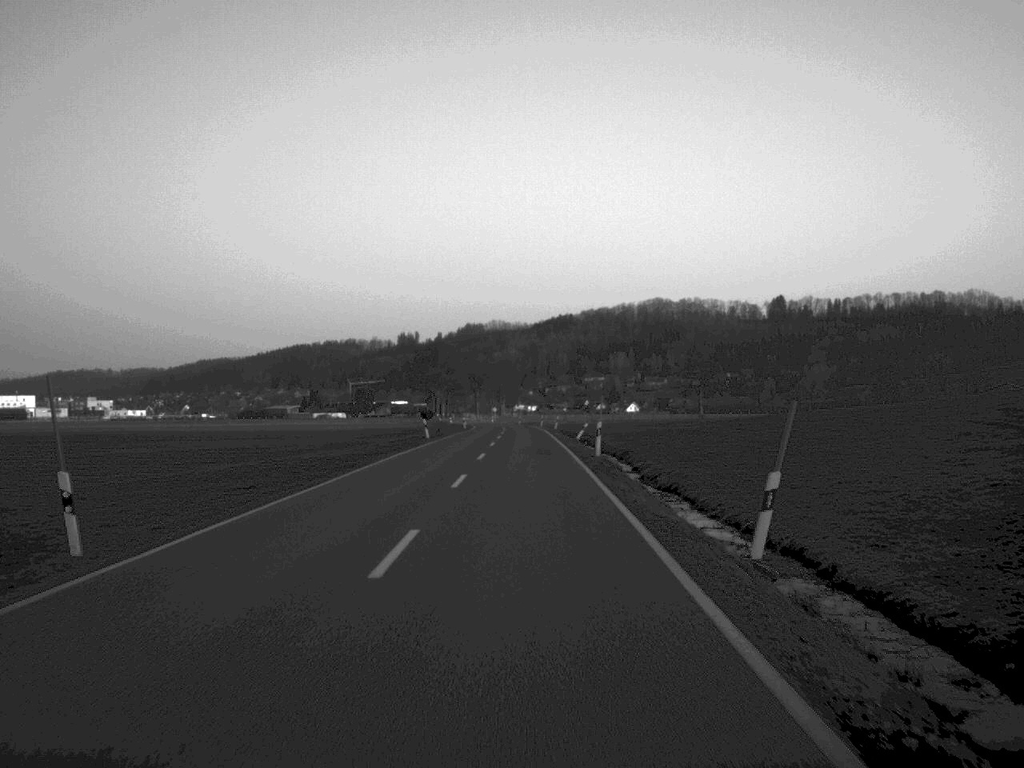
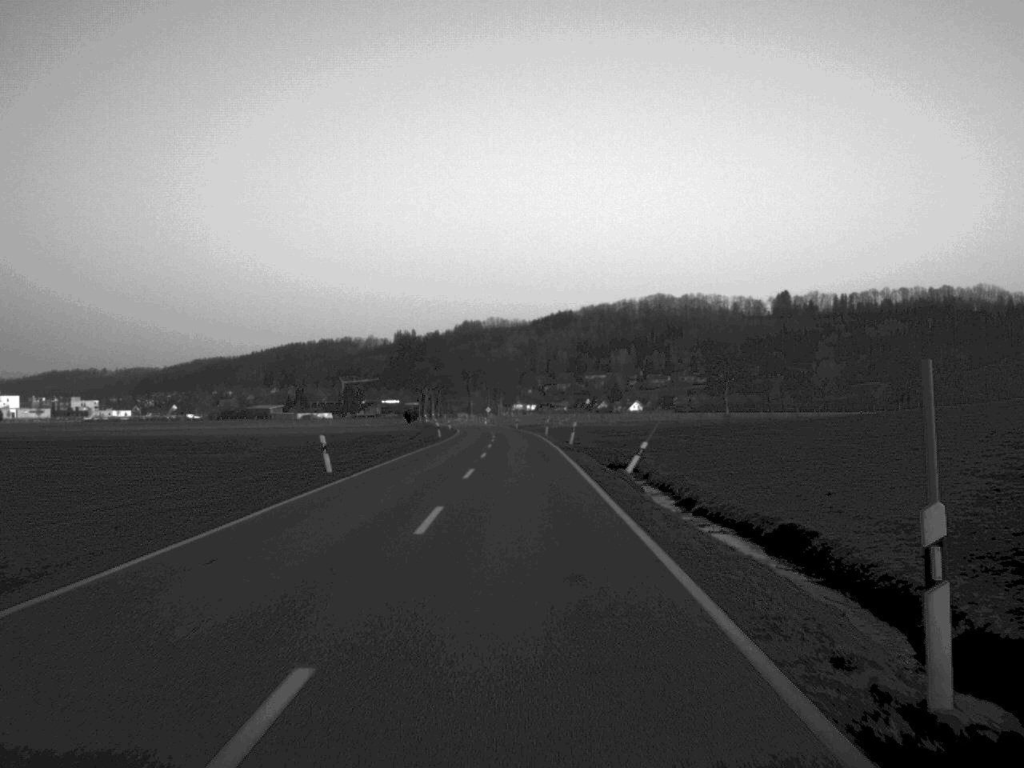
(0.0, +32.1) m; 0°
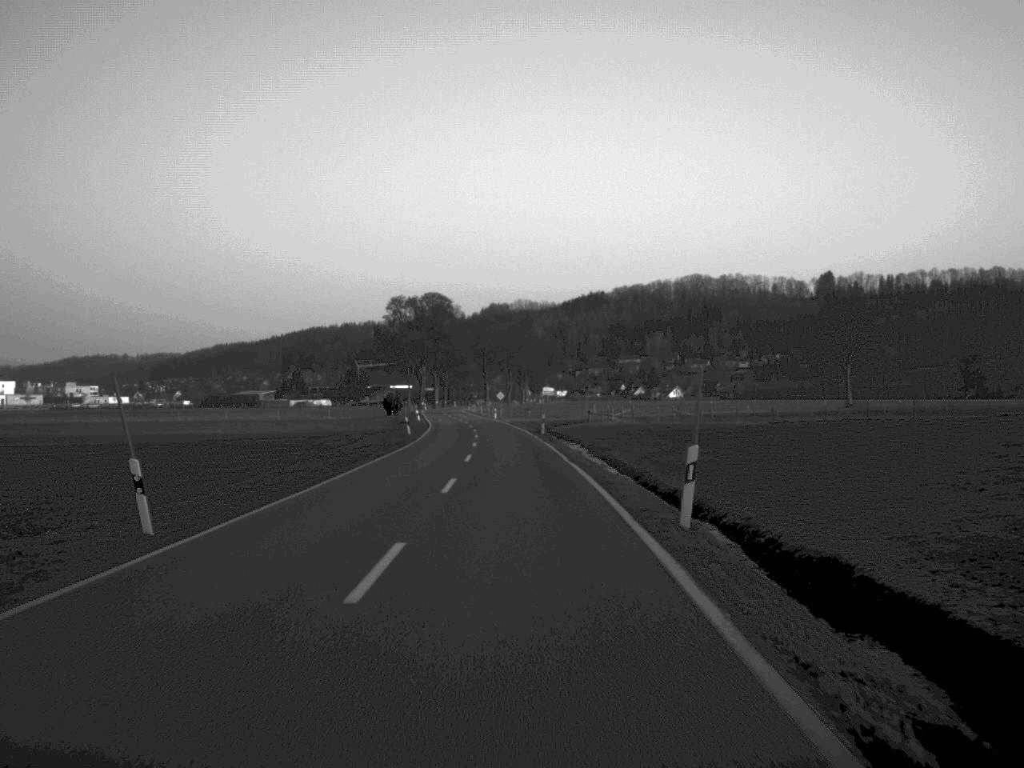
(-0.3, +65.8) m; -1°
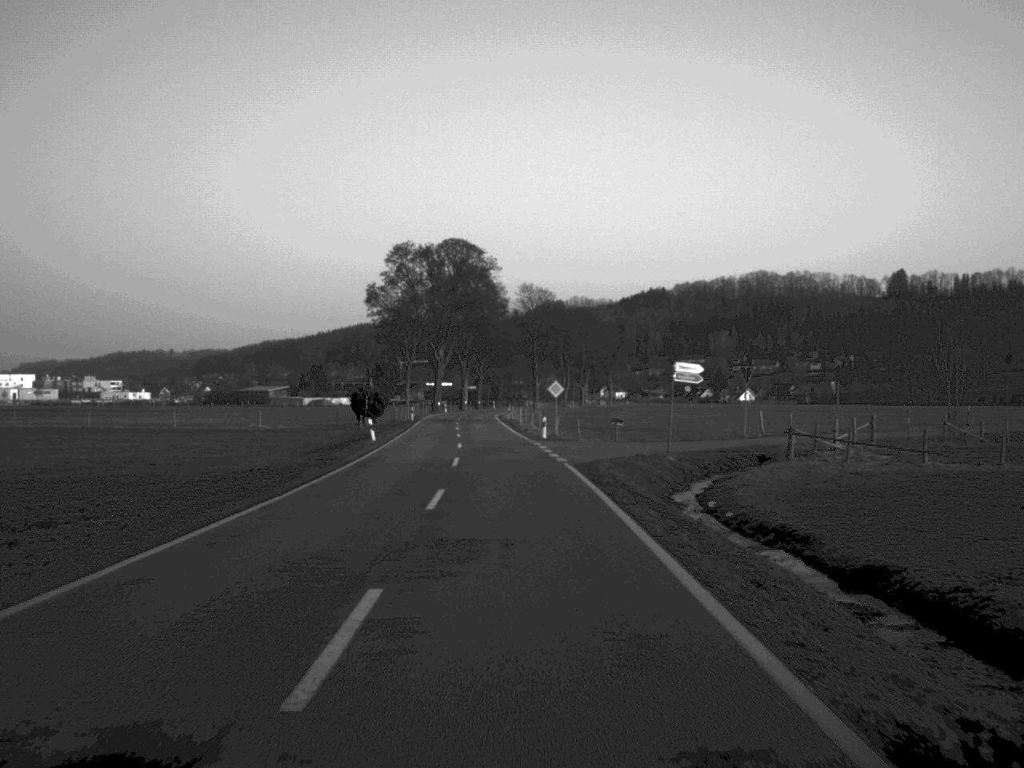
(-1.3, +63.9) m; -2°
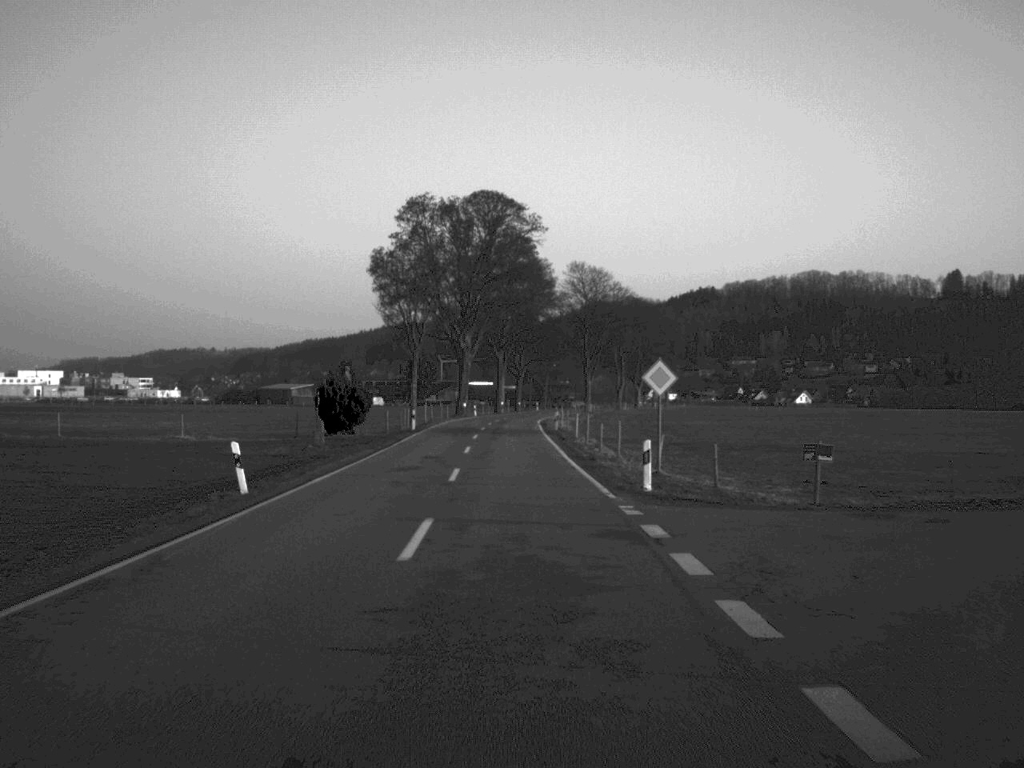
(-0.5, +30.2) m; -2°
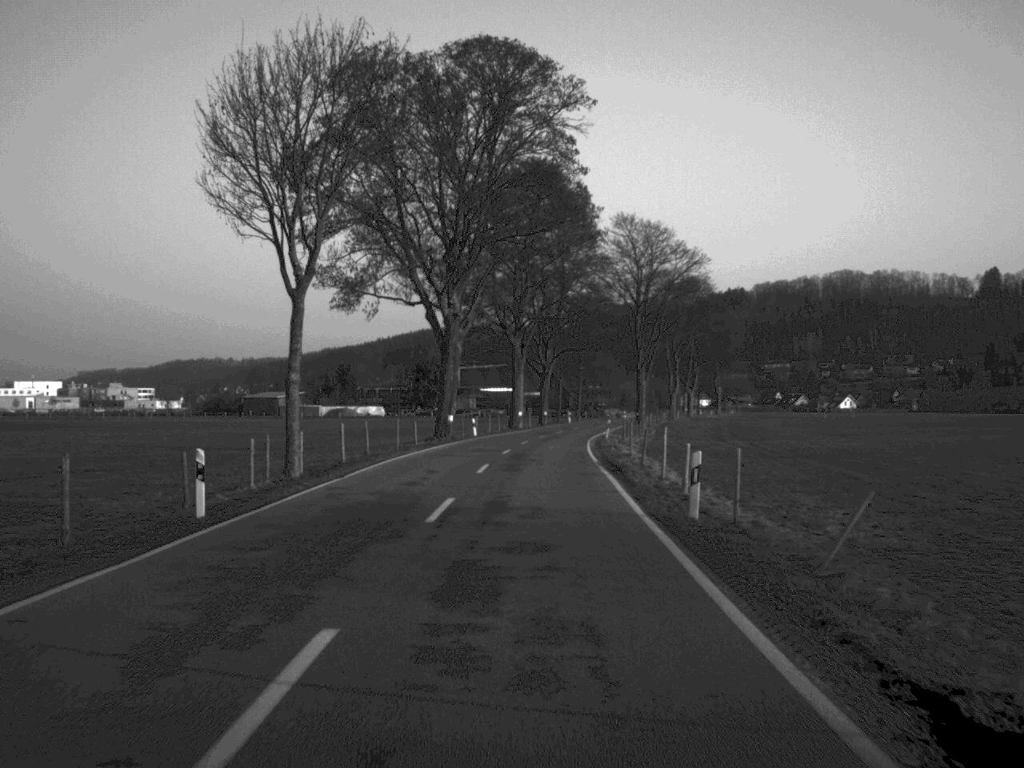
(-0.5, +44.2) m; -1°
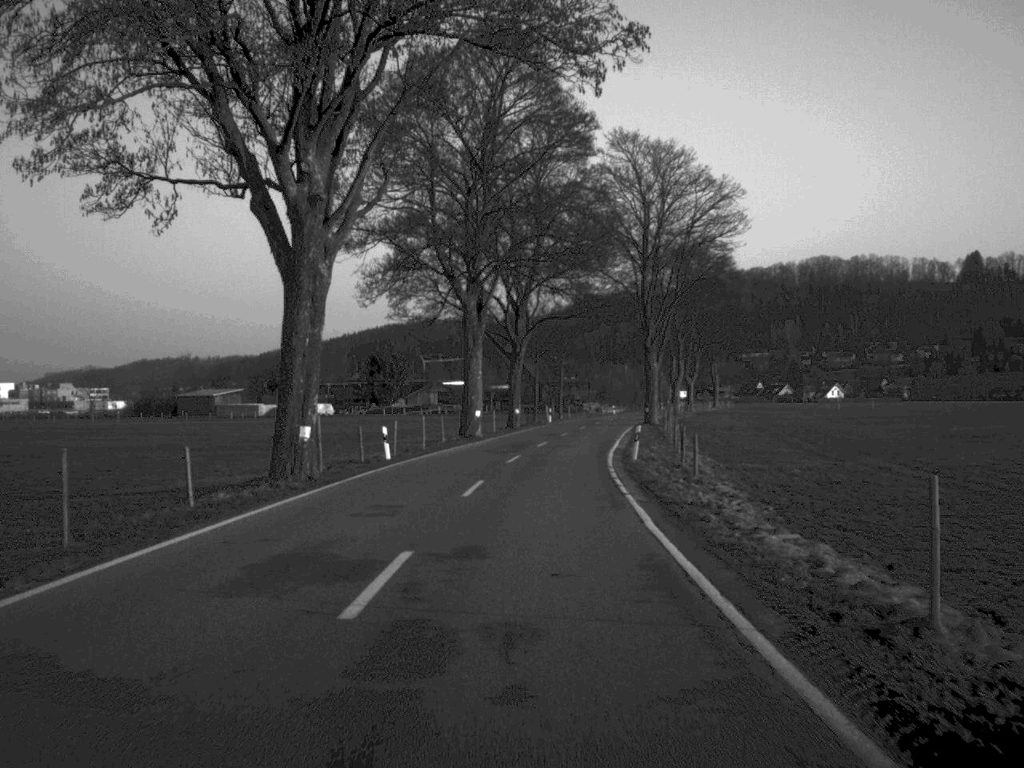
(+0.4, +31.5) m; +1°
